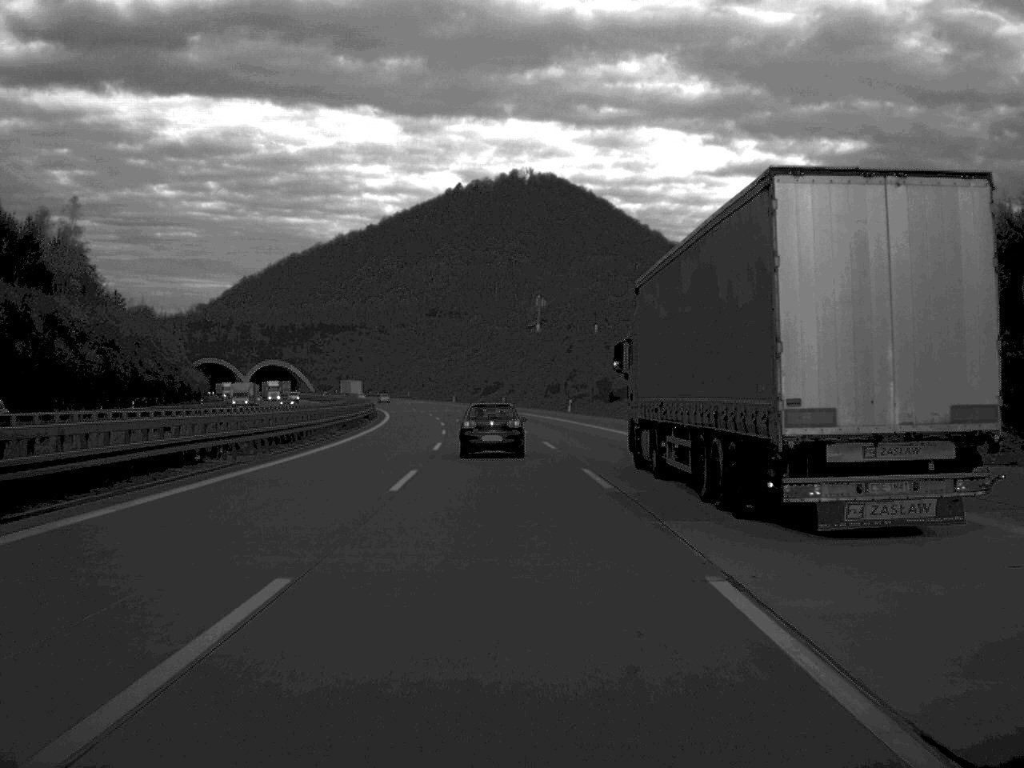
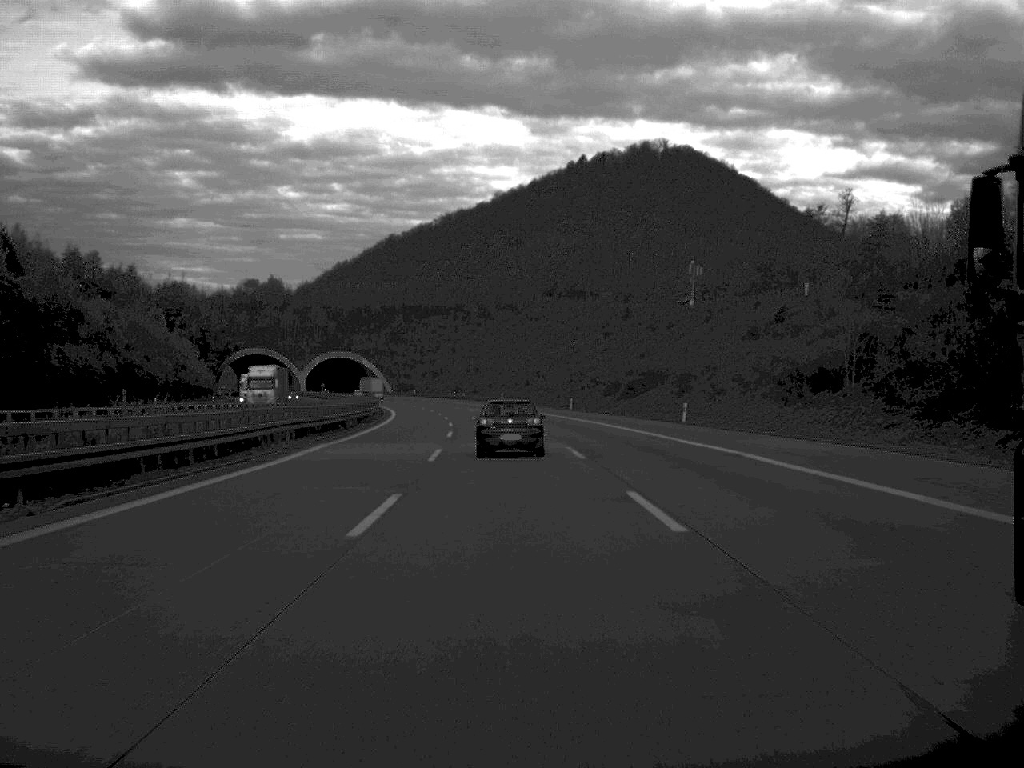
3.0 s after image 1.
(-4.5, +94.1) m; -6°
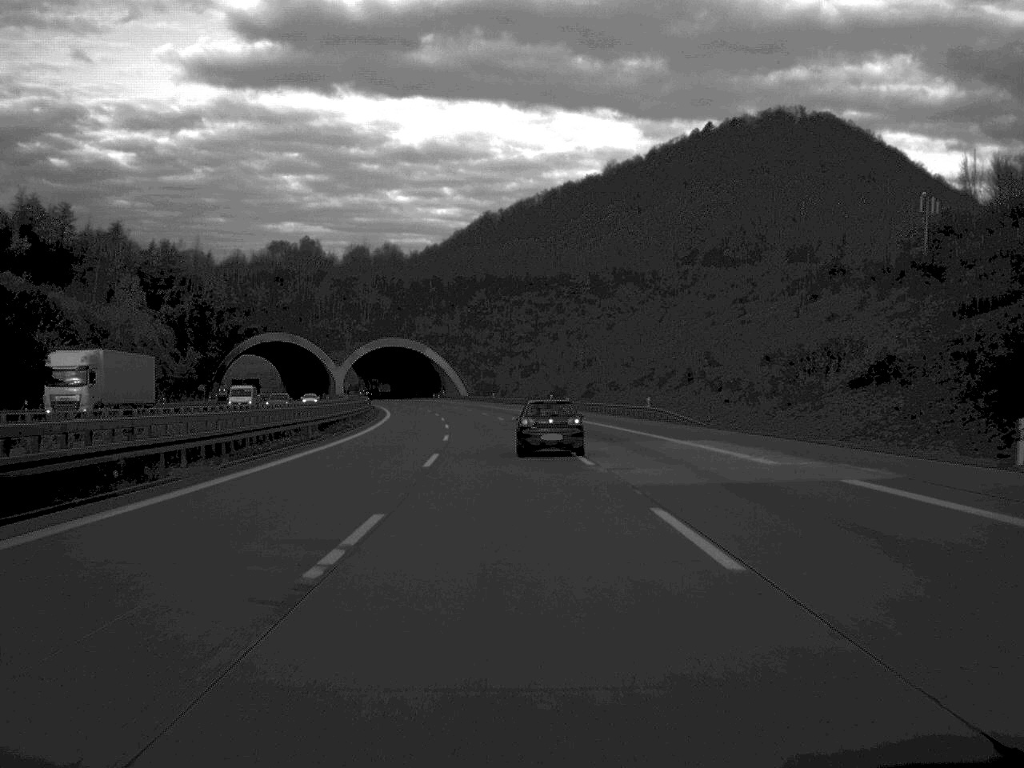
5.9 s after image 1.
(-3.8, +90.1) m; -5°
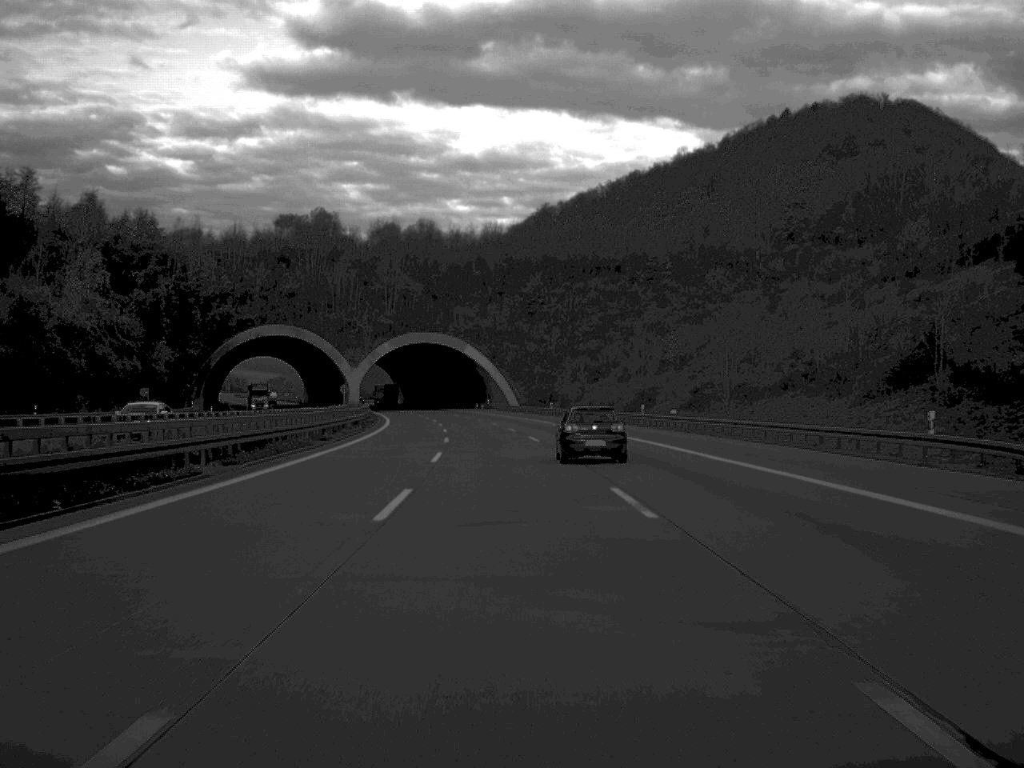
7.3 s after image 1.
(-1.0, +45.8) m; -3°
